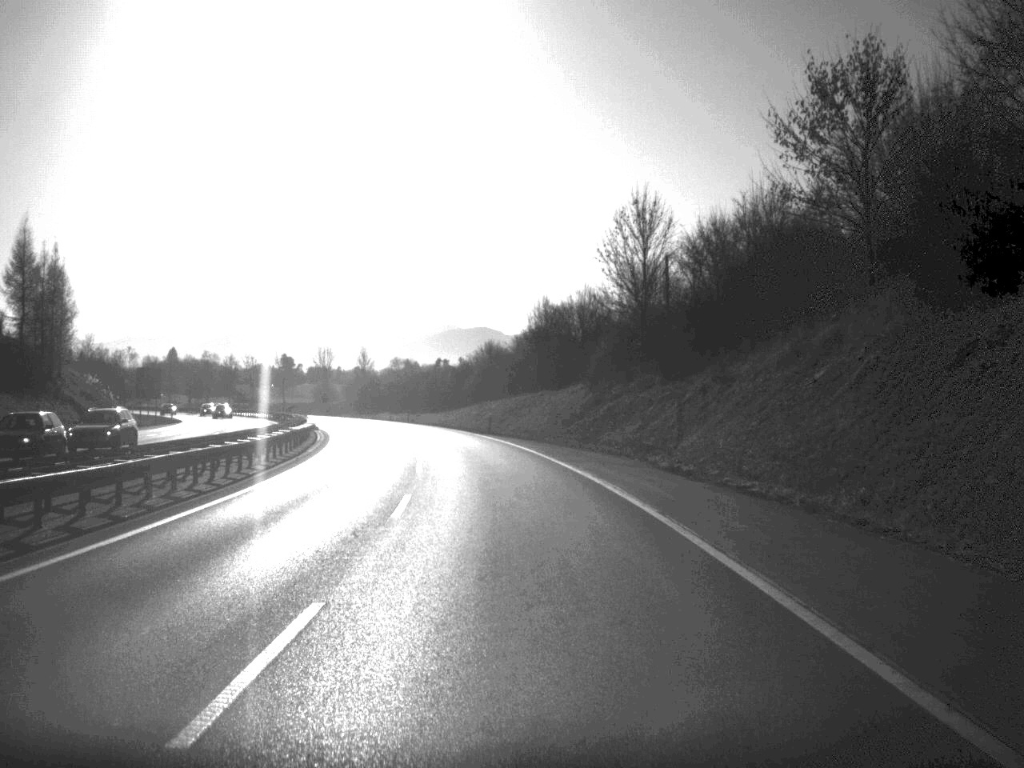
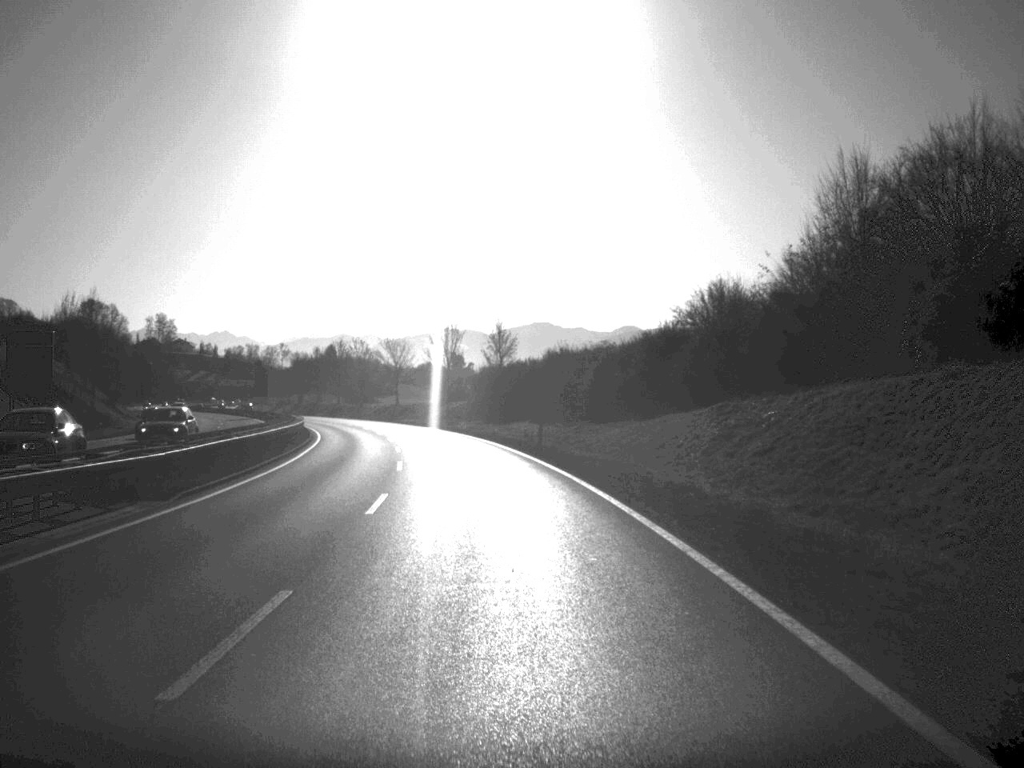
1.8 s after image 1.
(-4.1, +59.7) m; -8°
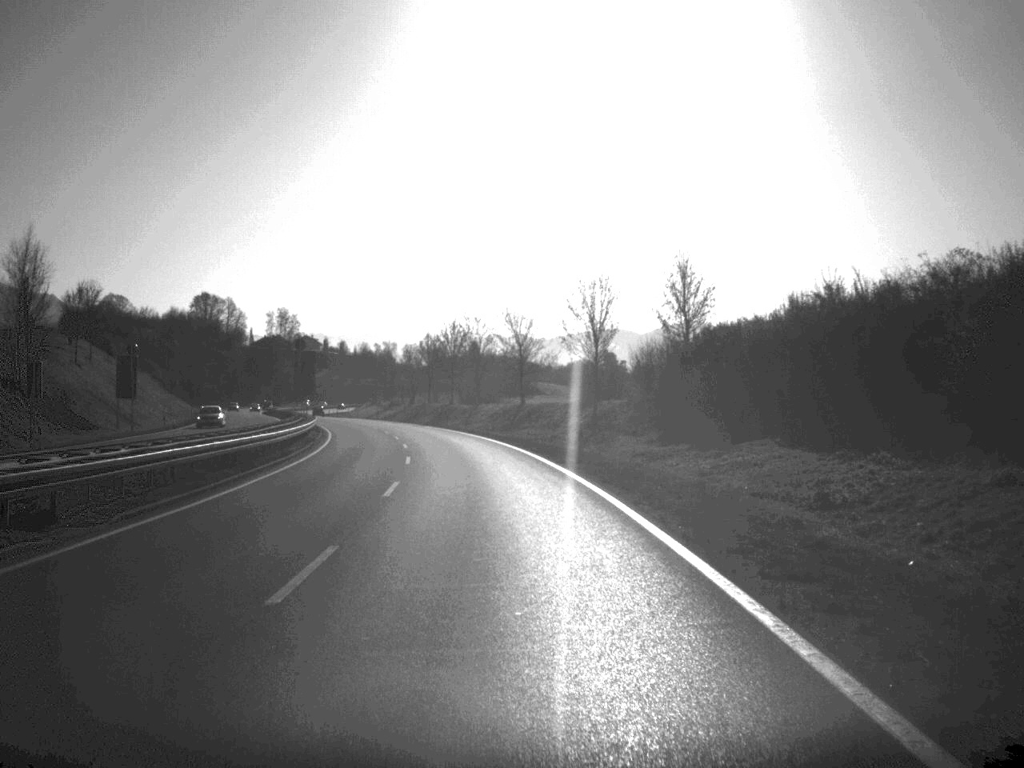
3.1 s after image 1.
(-2.6, +44.7) m; -7°
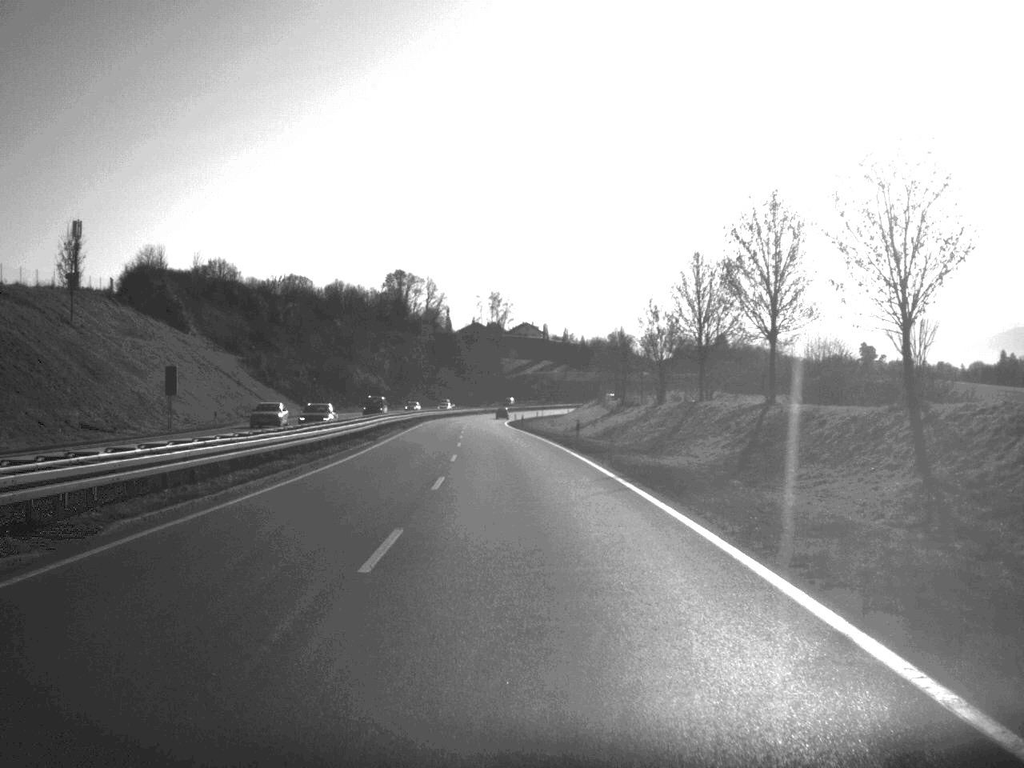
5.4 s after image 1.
(-8.3, +82.2) m; -11°
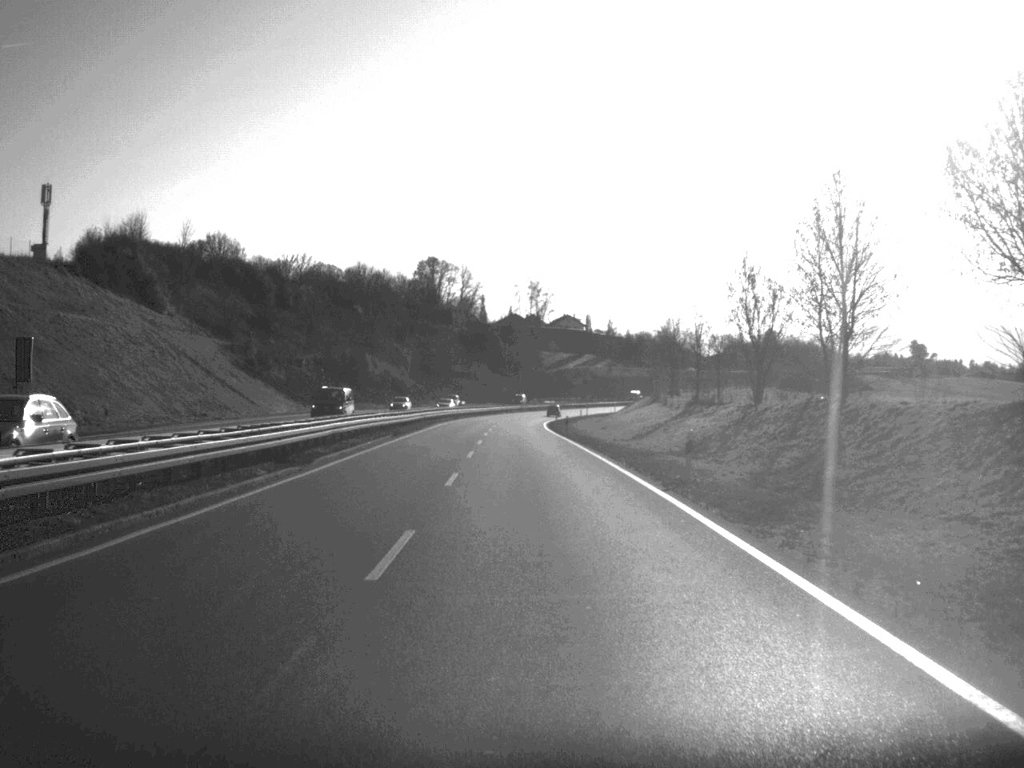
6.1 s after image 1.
(-0.4, +24.8) m; -2°
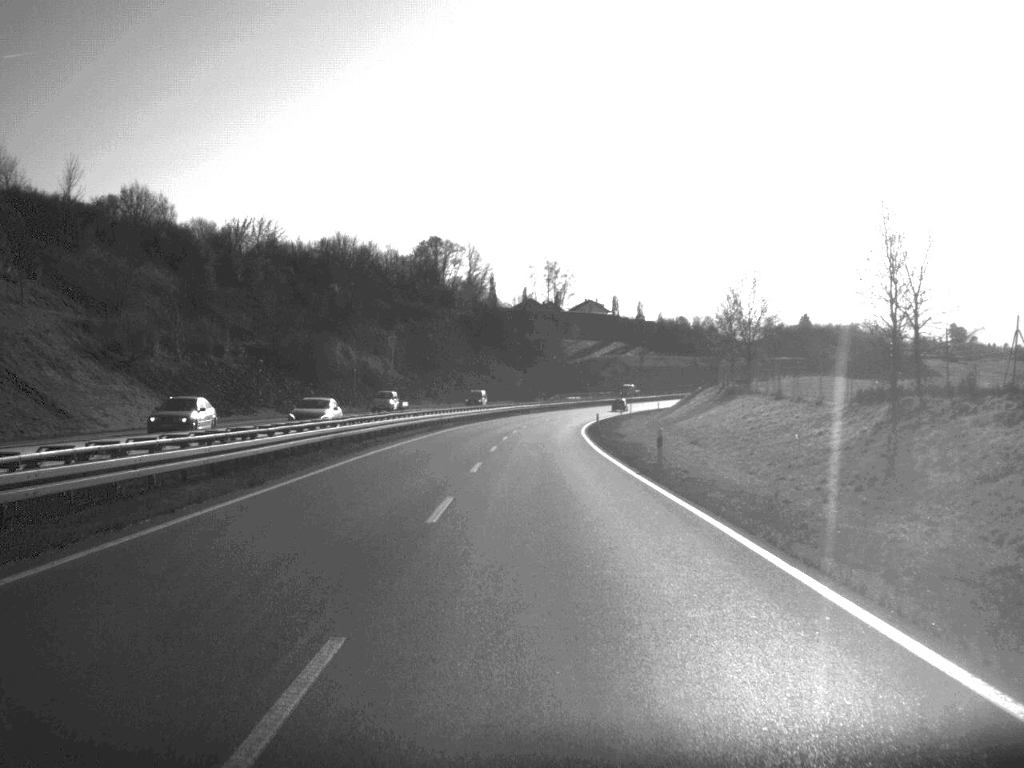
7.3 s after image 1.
(-0.4, +43.0) m; -1°
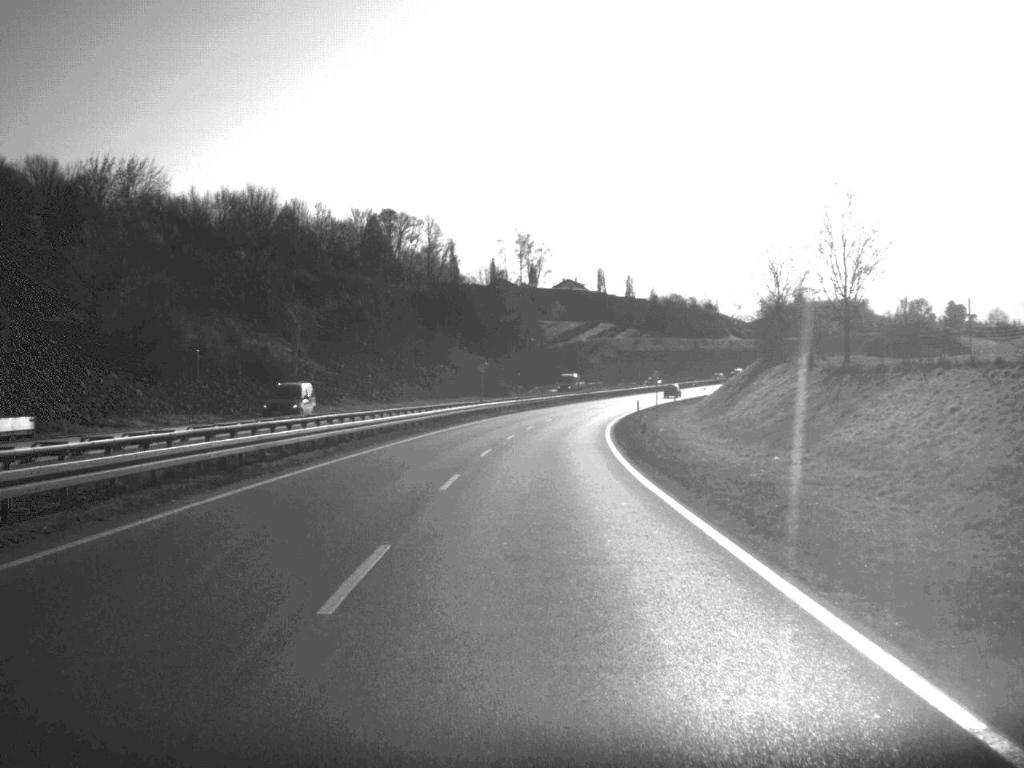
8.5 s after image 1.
(+0.4, +43.0) m; +1°
